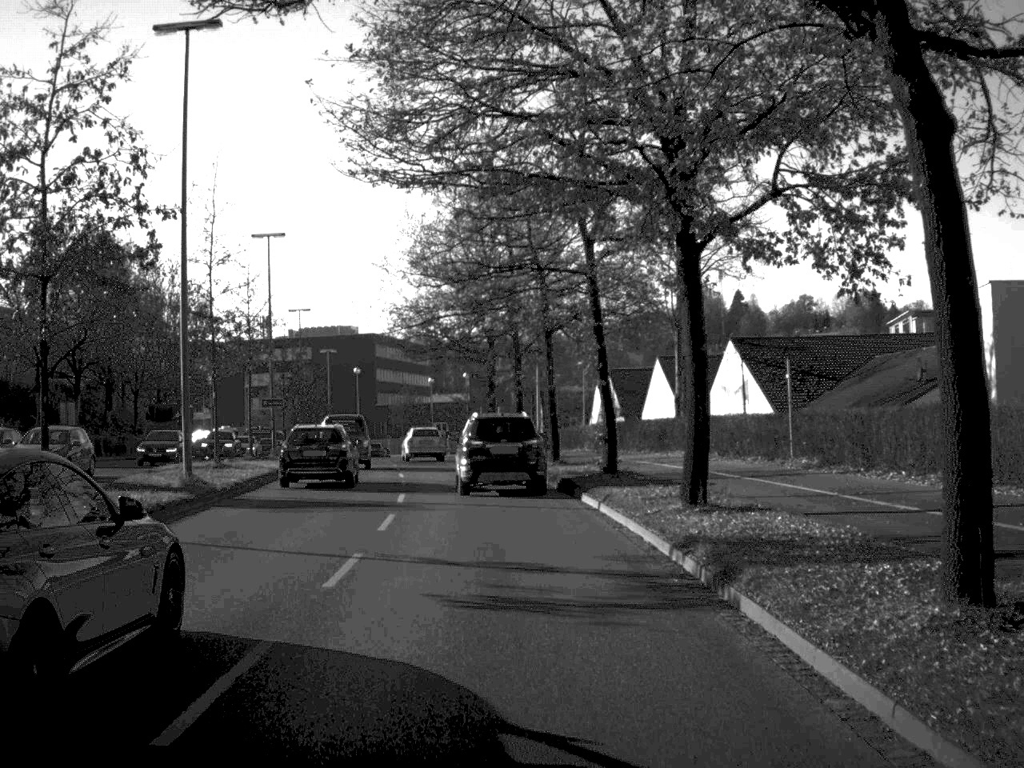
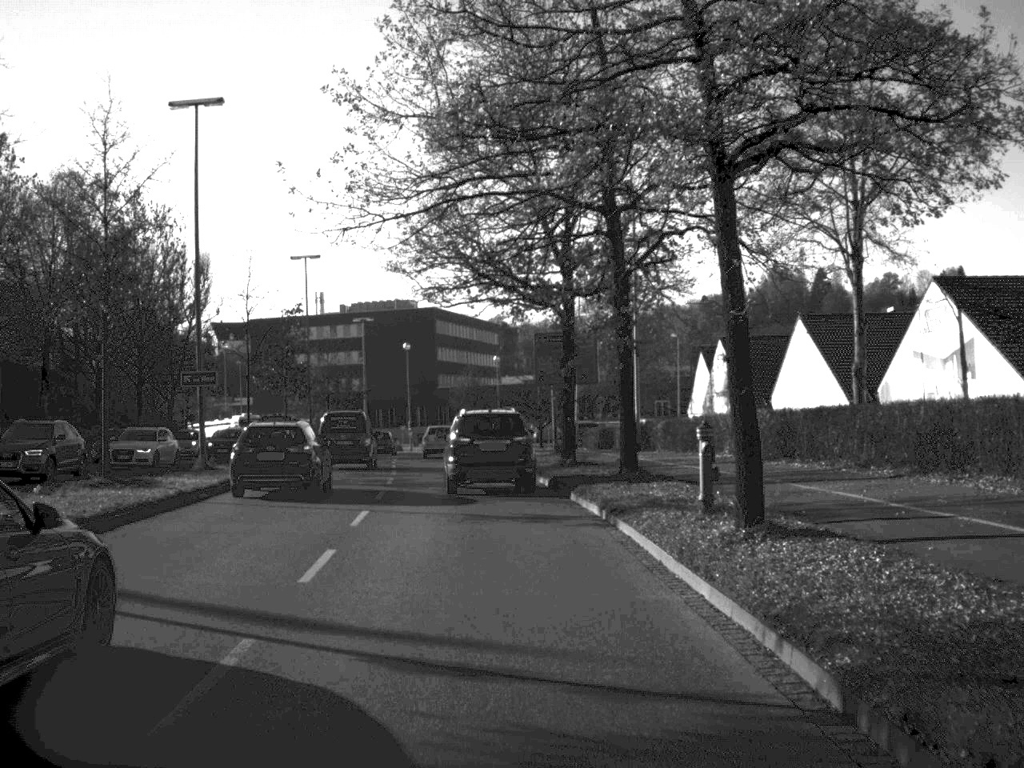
(-0.7, +23.8) m; -3°
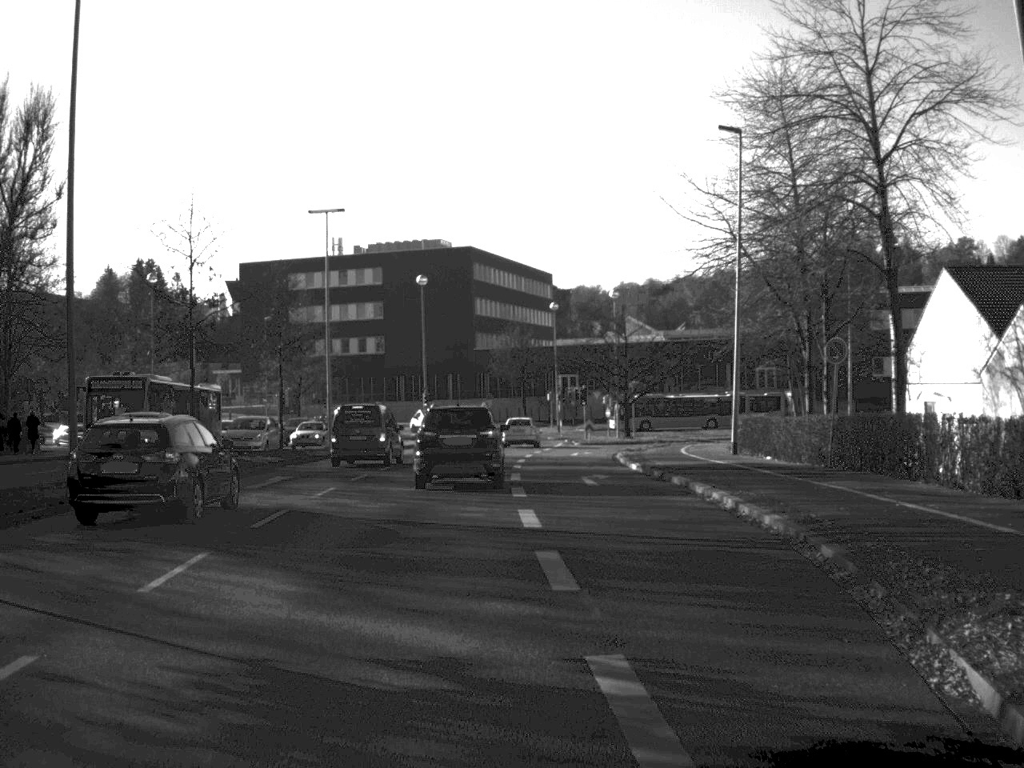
(-1.8, +42.6) m; -2°
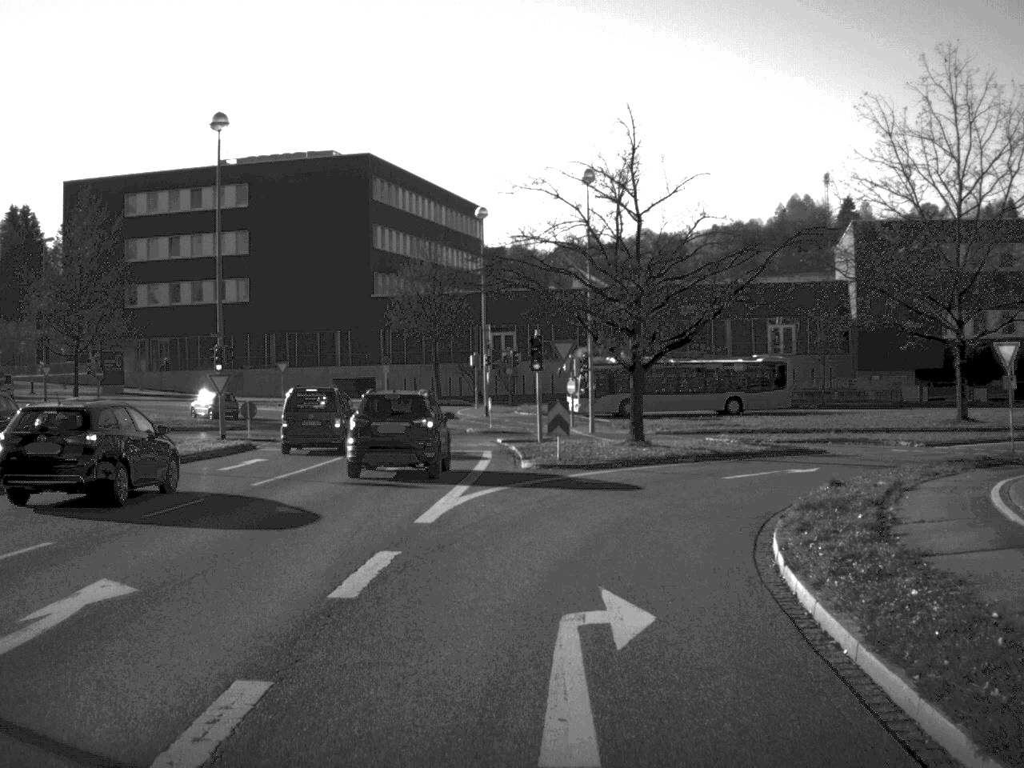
(+1.1, +41.9) m; +3°
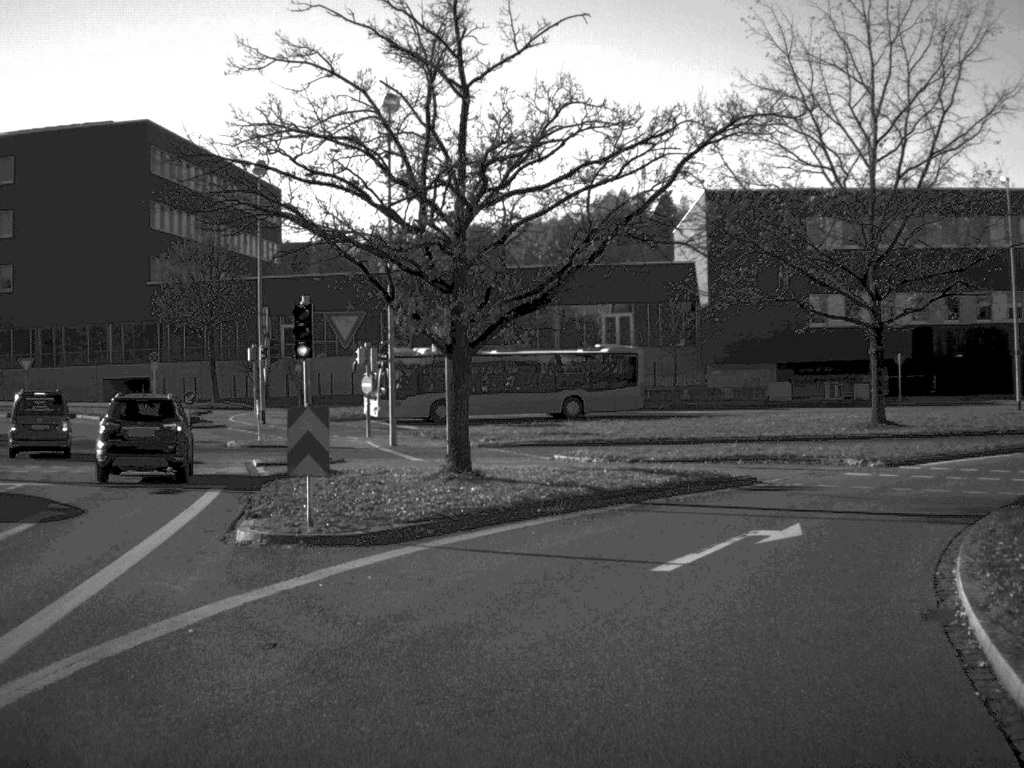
(+0.8, +13.6) m; +9°
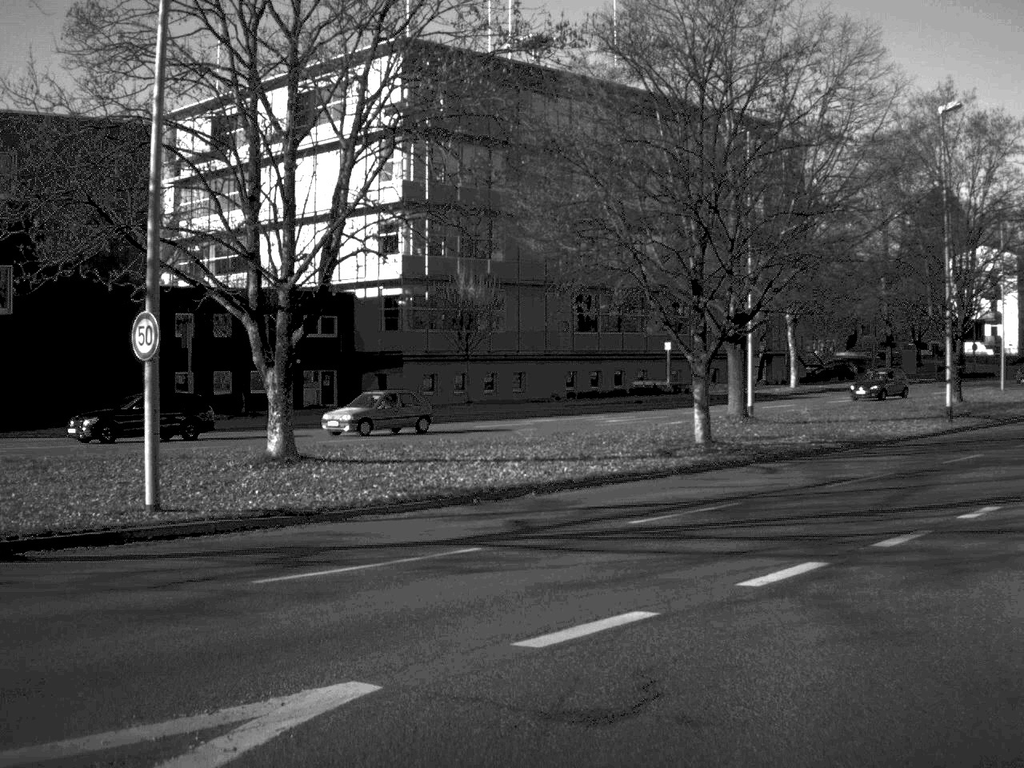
(+12.0, +28.4) m; +49°
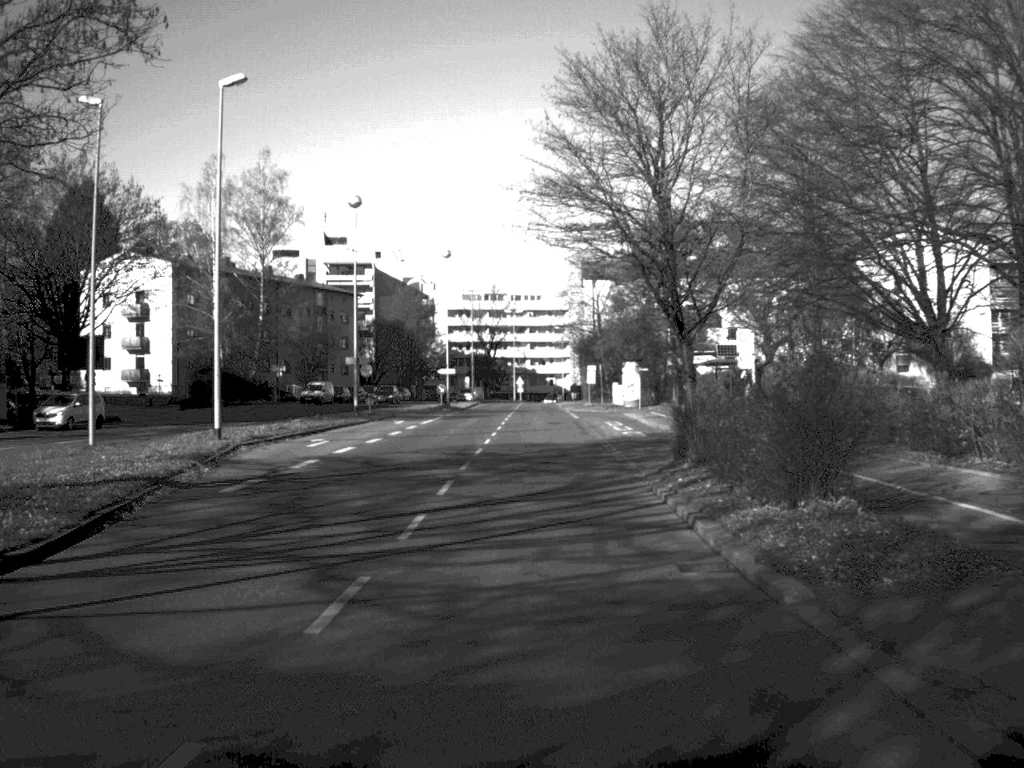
(+14.2, +31.8) m; +36°
